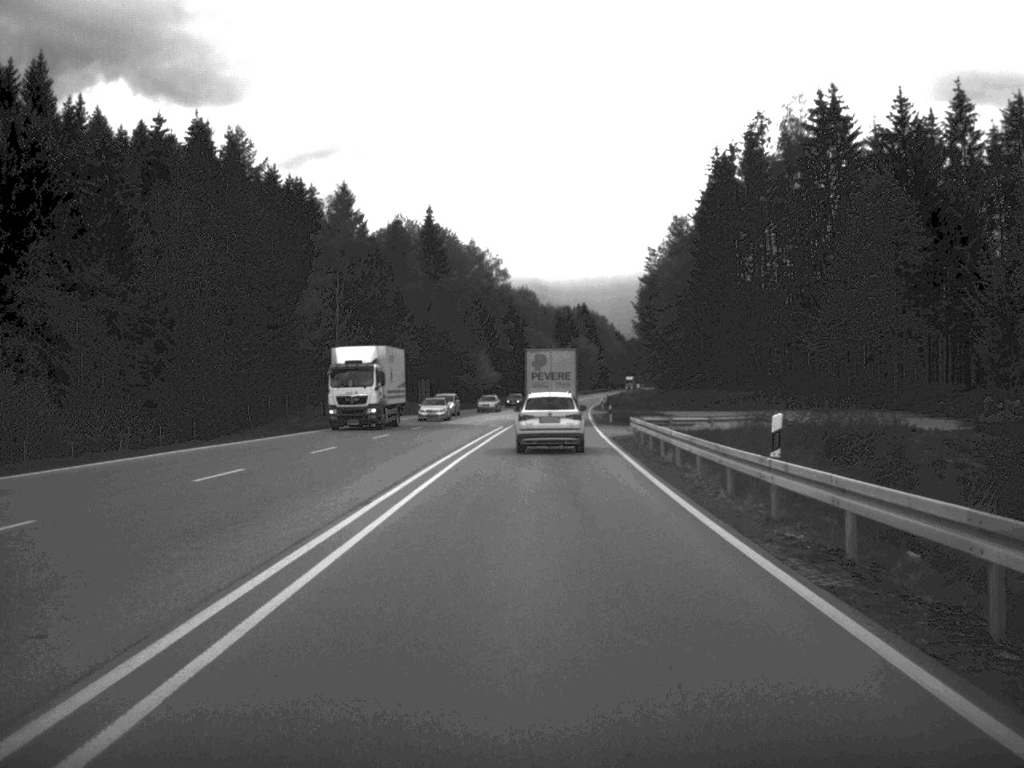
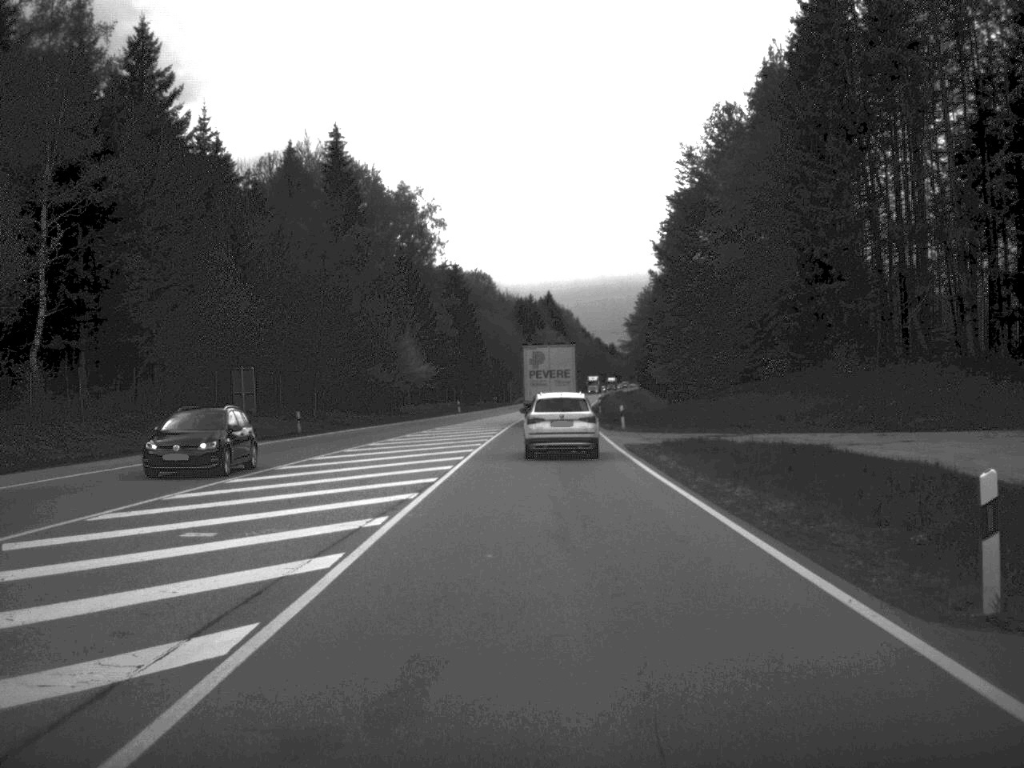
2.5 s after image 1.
(+0.7, +57.7) m; +2°
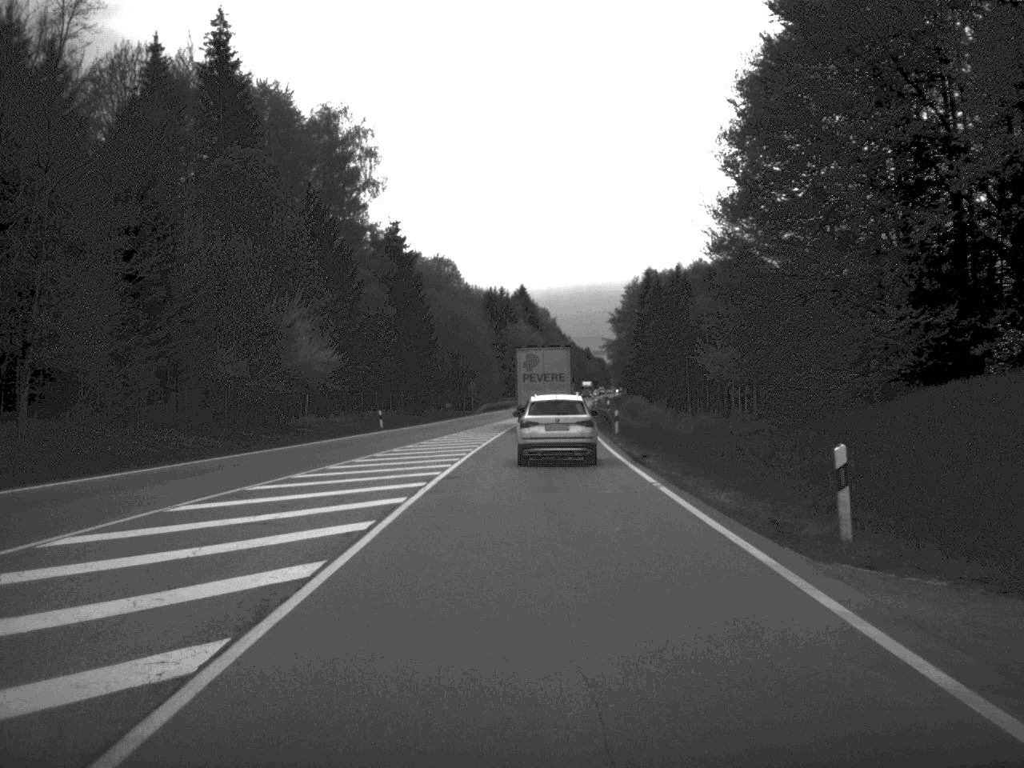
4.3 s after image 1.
(+0.4, +40.9) m; +1°
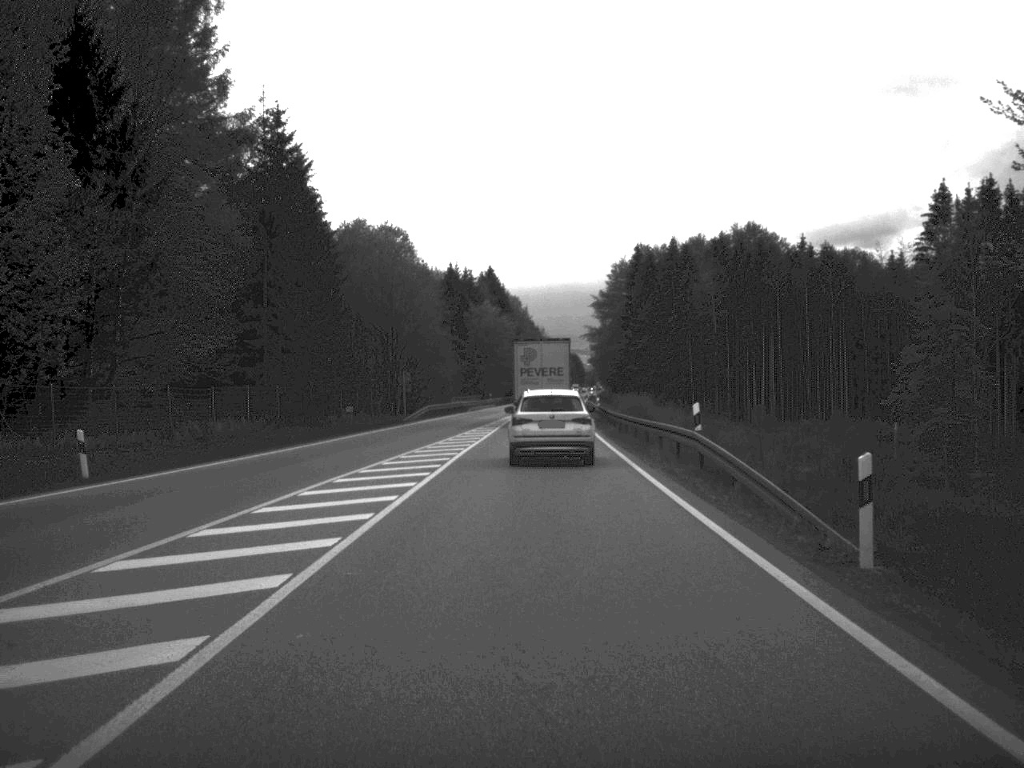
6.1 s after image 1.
(+0.4, +42.4) m; +1°
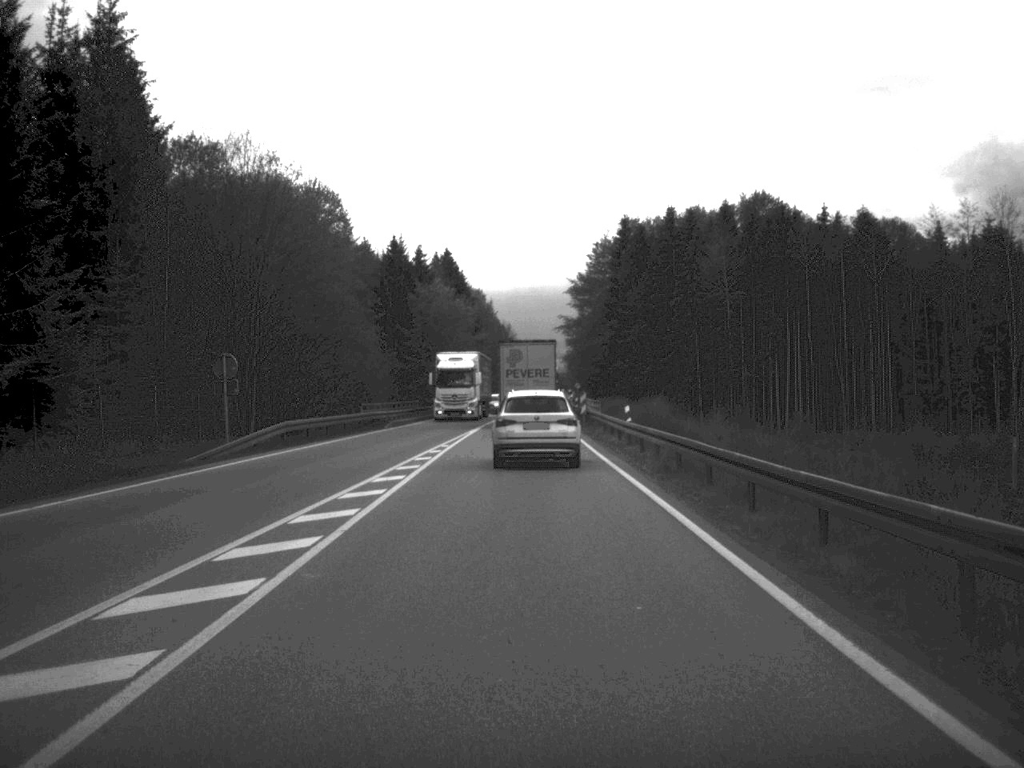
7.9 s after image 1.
(+0.4, +39.6) m; +1°
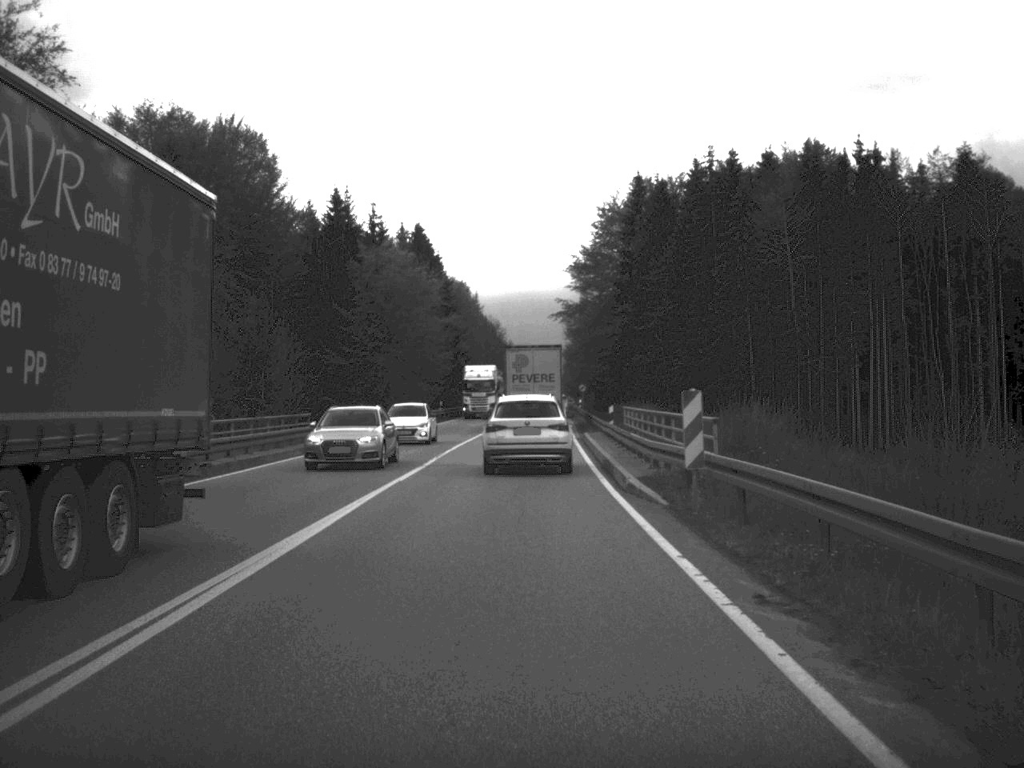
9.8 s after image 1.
(+0.2, +40.4) m; 0°
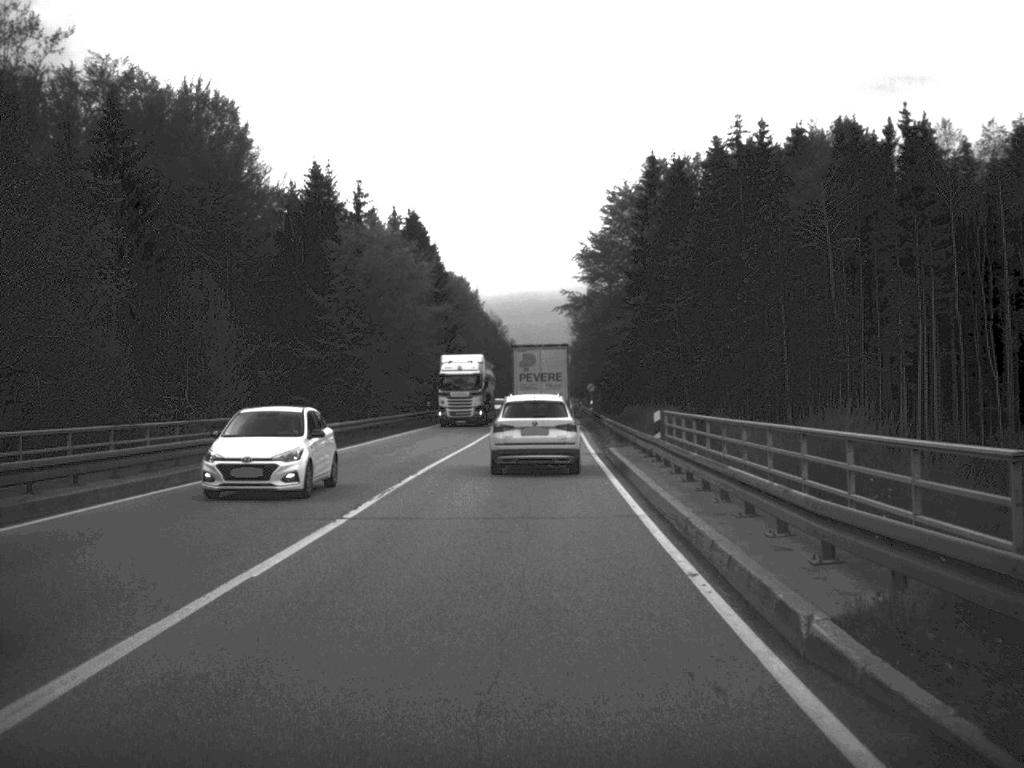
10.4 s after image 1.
(0.0, +13.2) m; 0°
